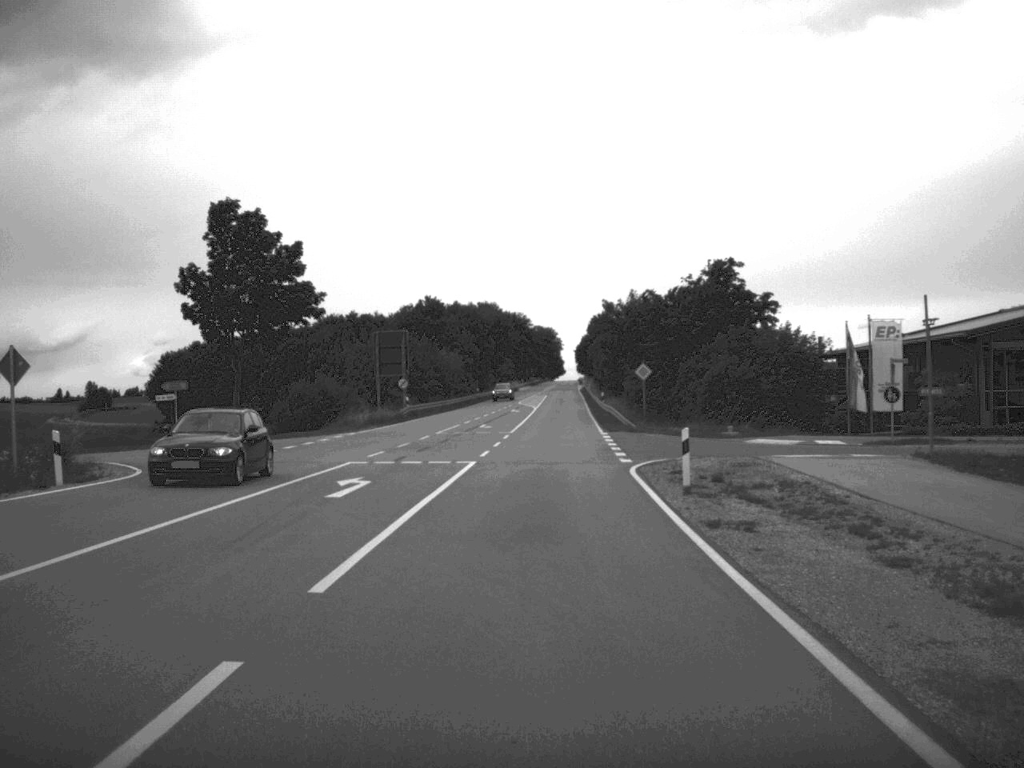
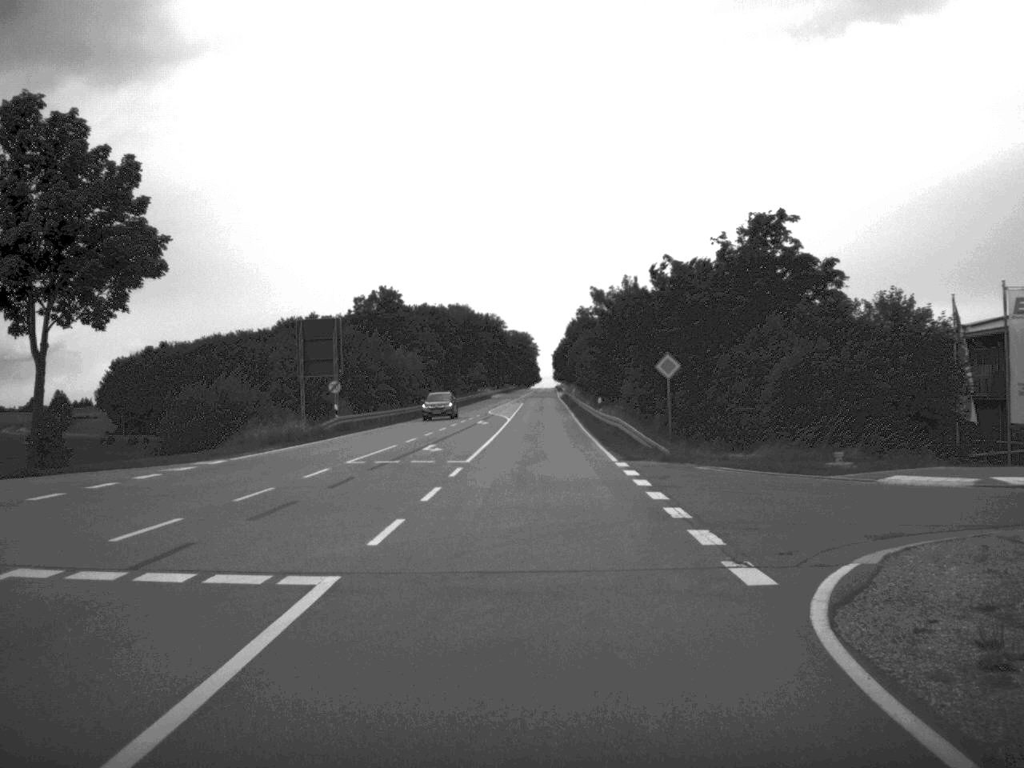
(+0.2, +19.4) m; +1°
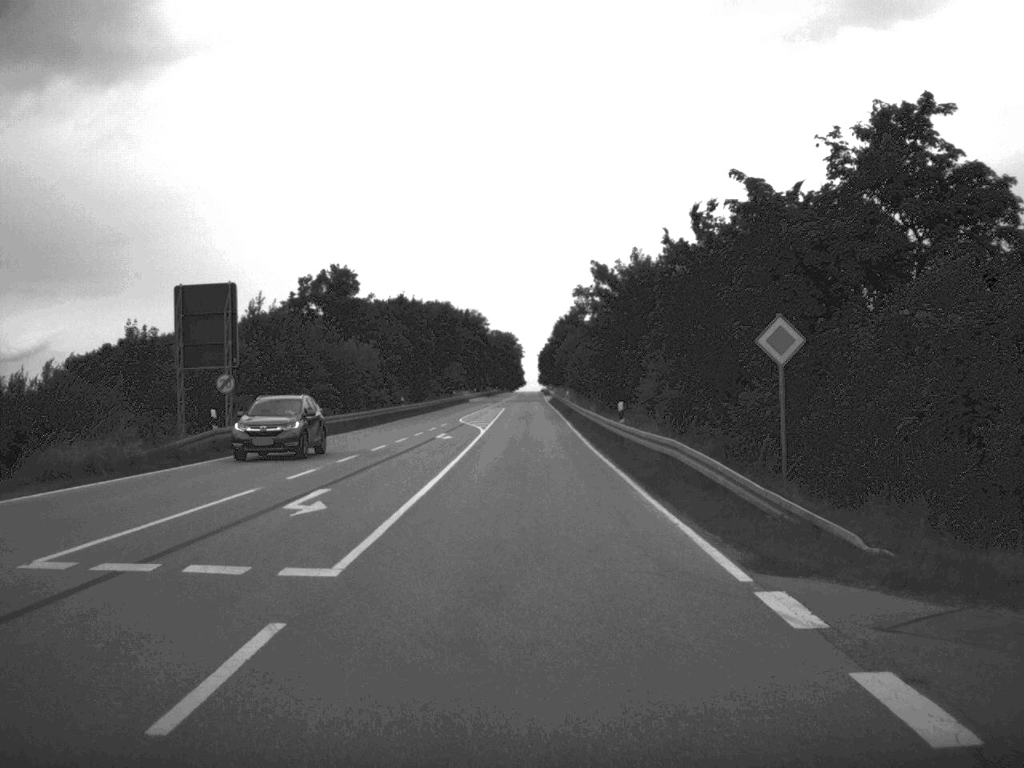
(+0.1, +19.6) m; +1°
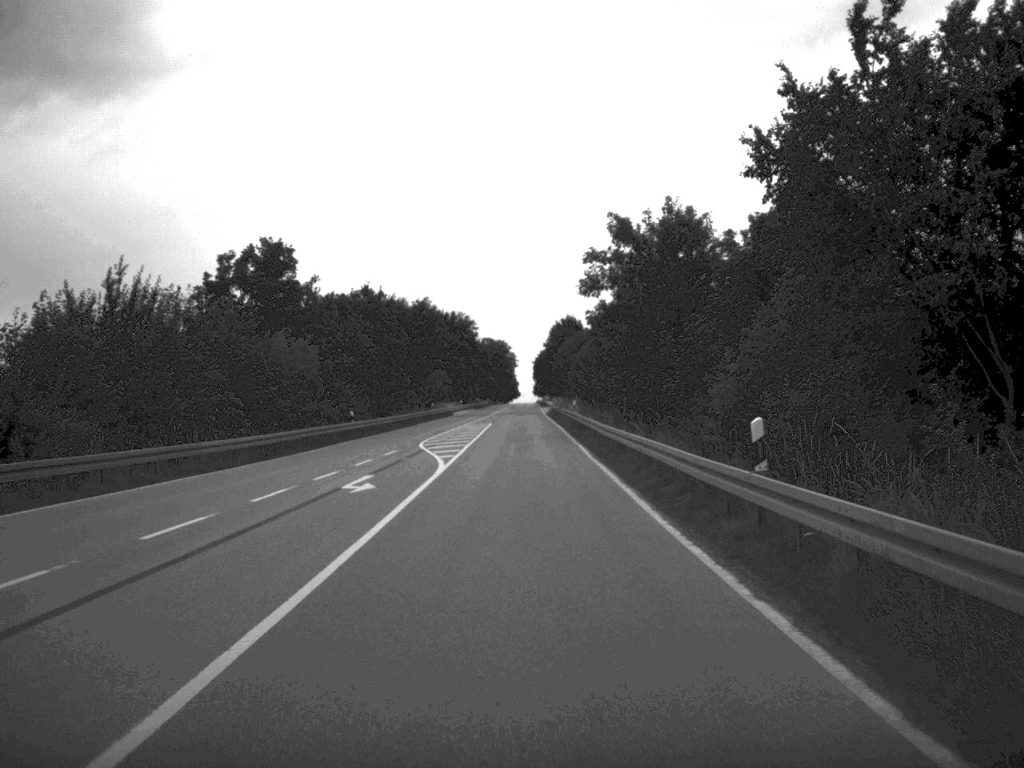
(+0.1, +21.5) m; 0°
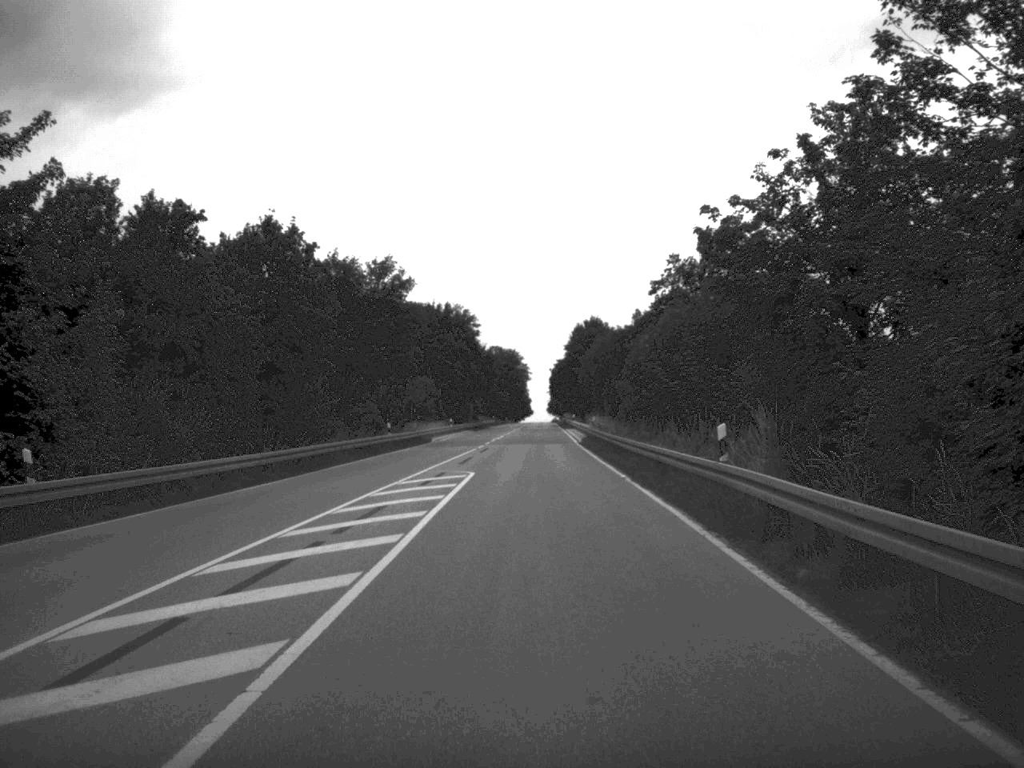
(-0.4, +42.4) m; -1°
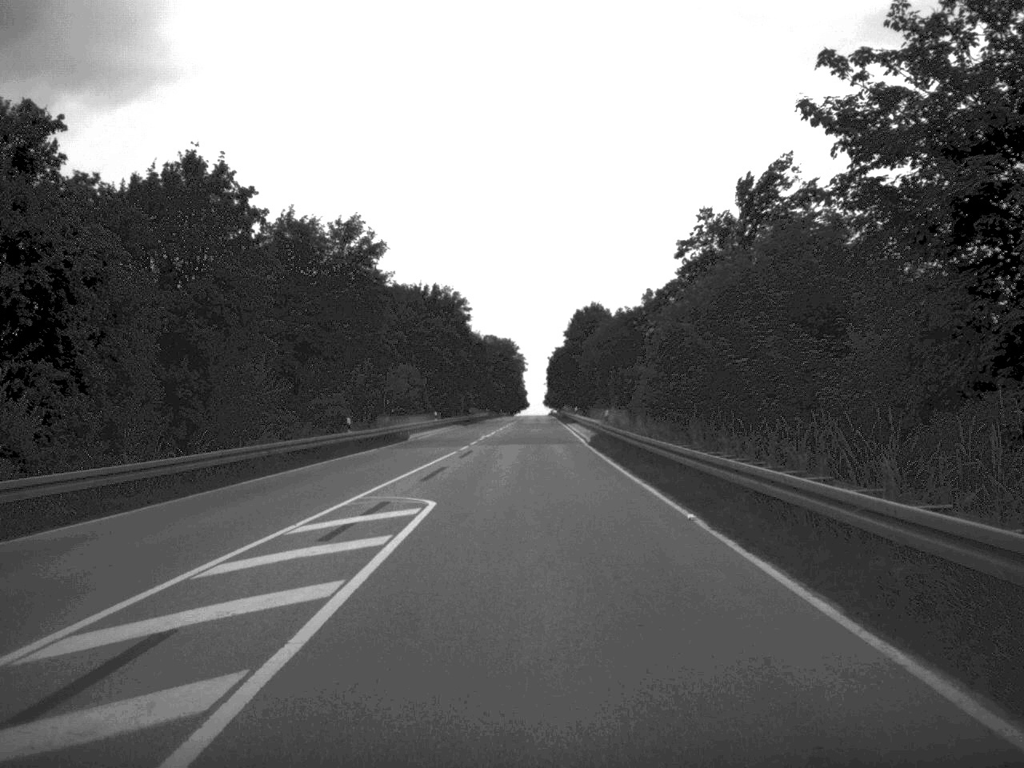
(0.0, +12.8) m; 0°
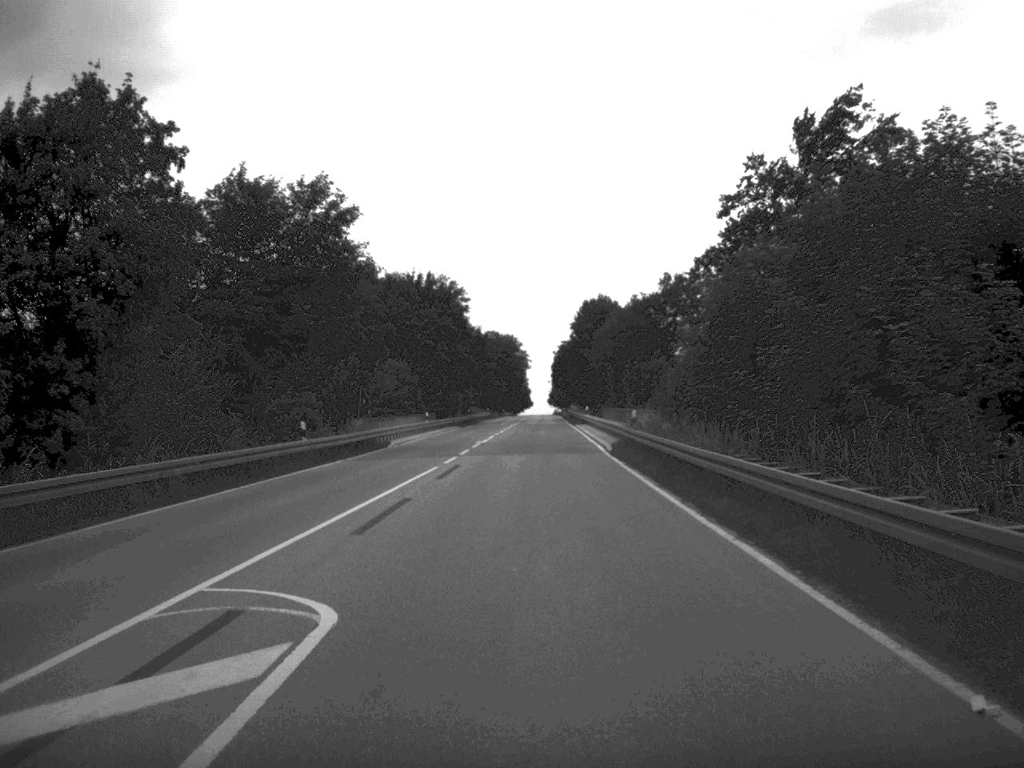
(0.0, +10.9) m; 0°
